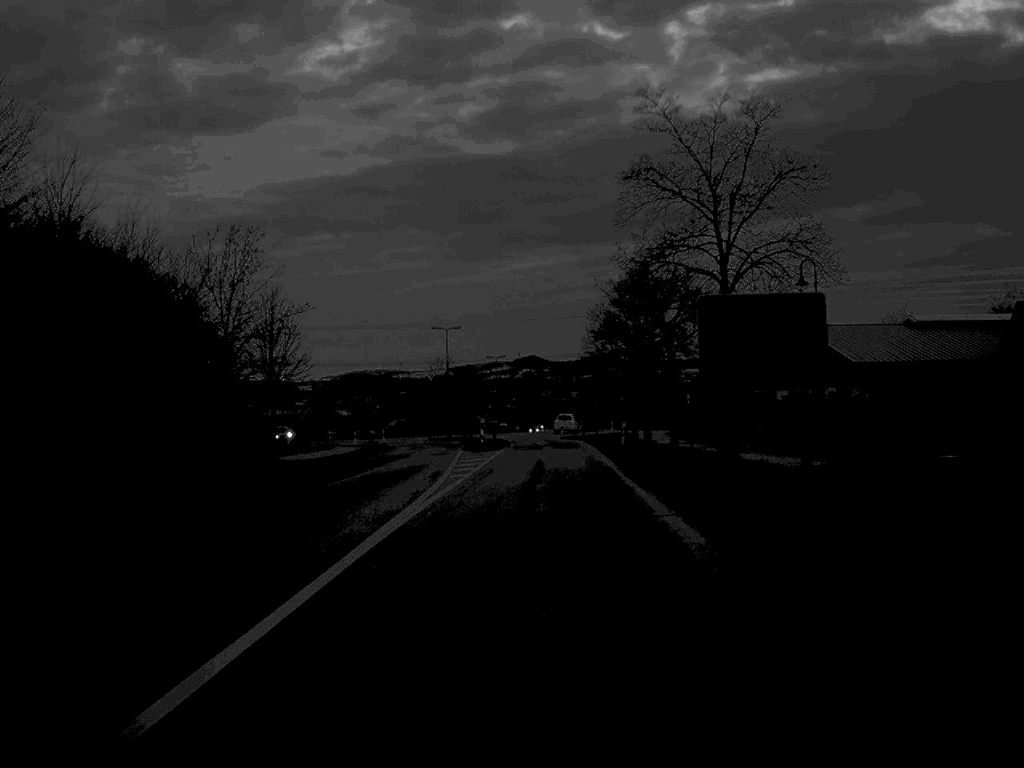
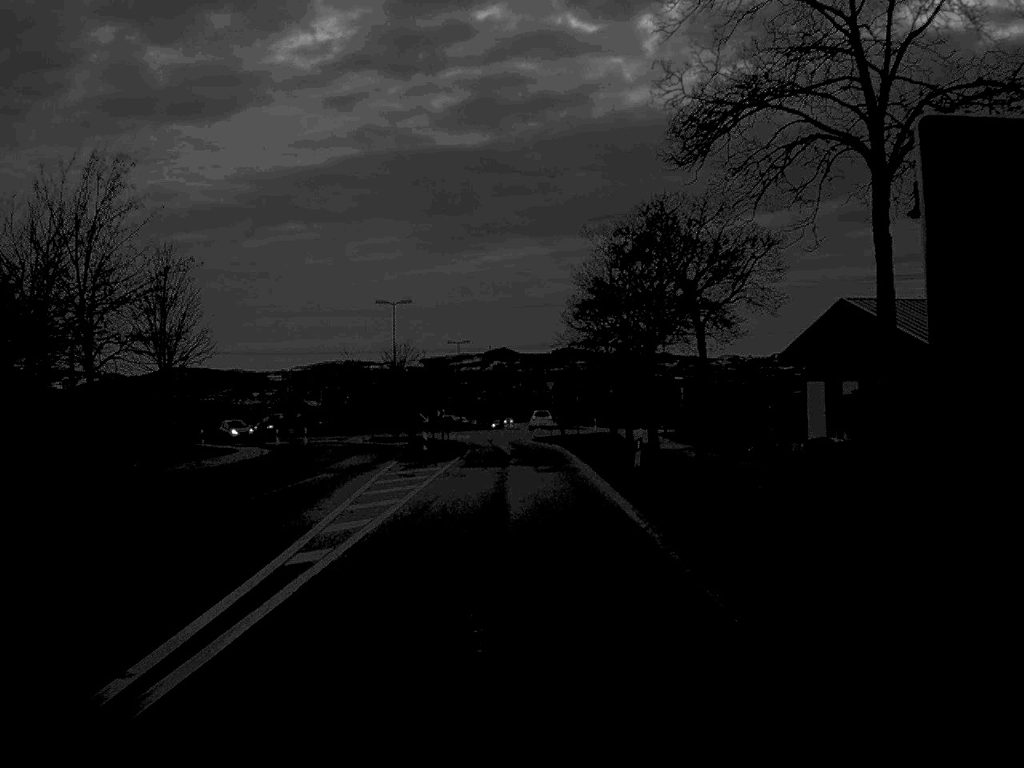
(+0.3, +16.8) m; +1°
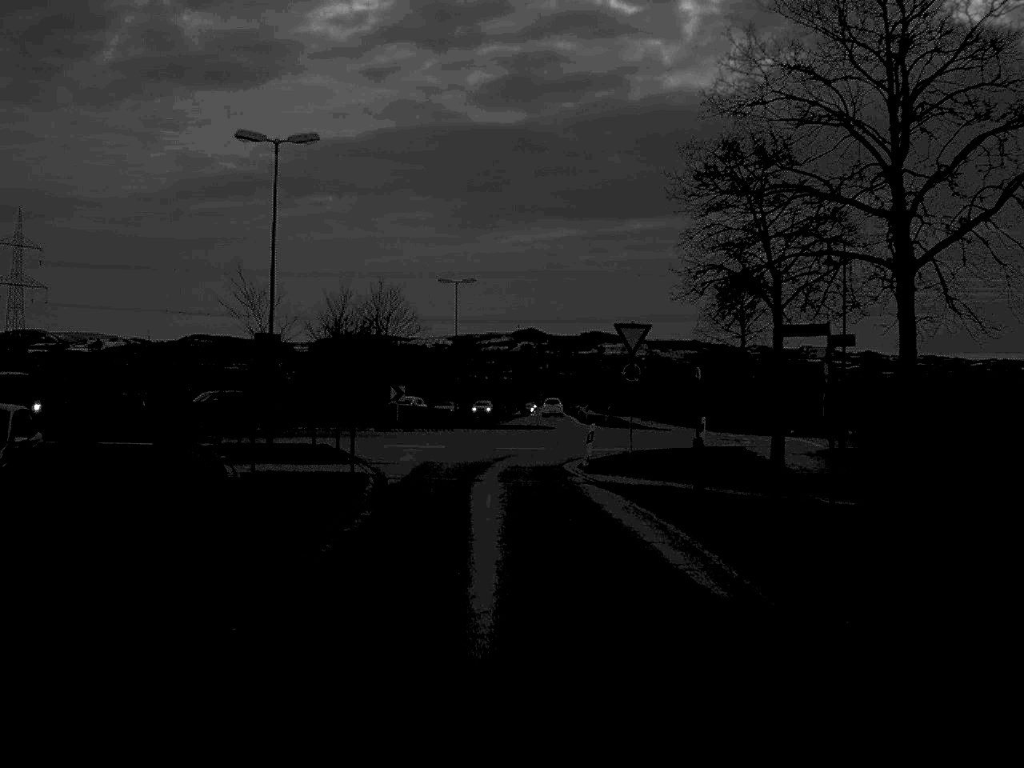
(-0.3, +40.7) m; -1°
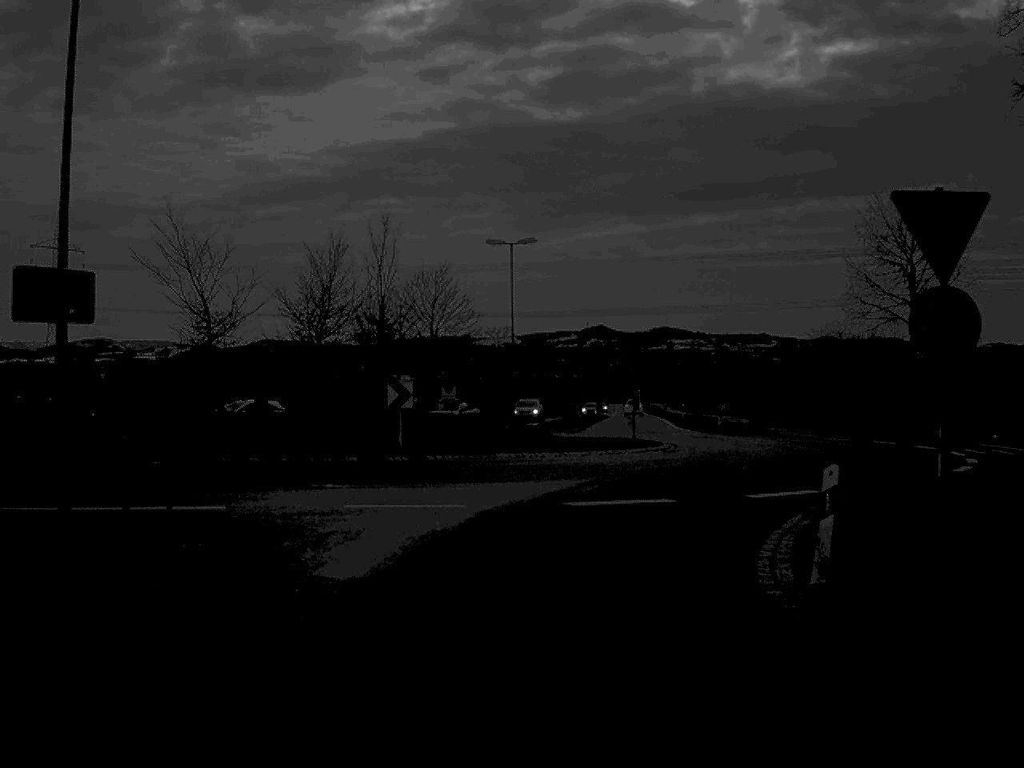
(-0.4, +17.9) m; -3°
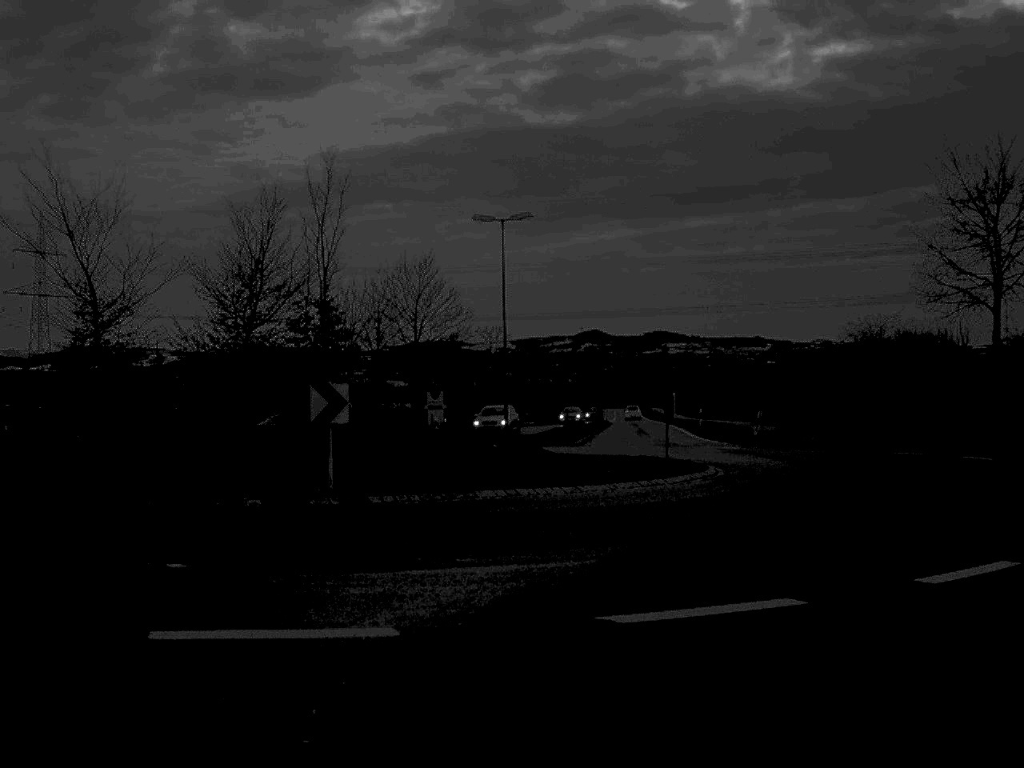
(0.0, +8.5) m; 0°
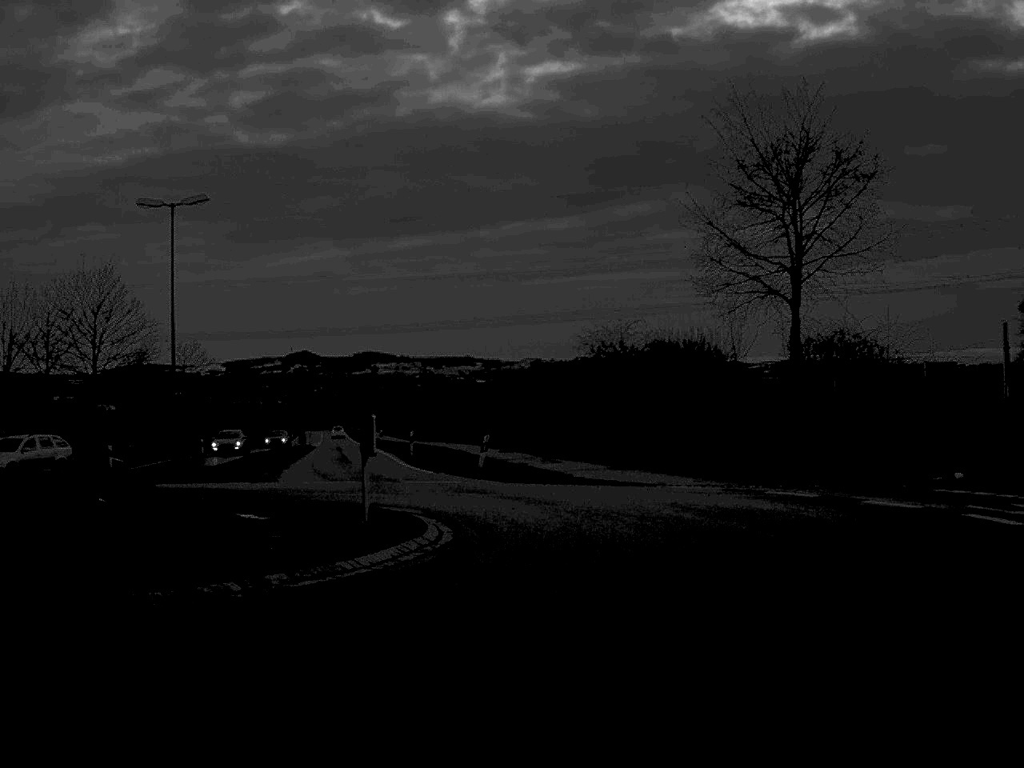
(+0.6, +7.9) m; +13°
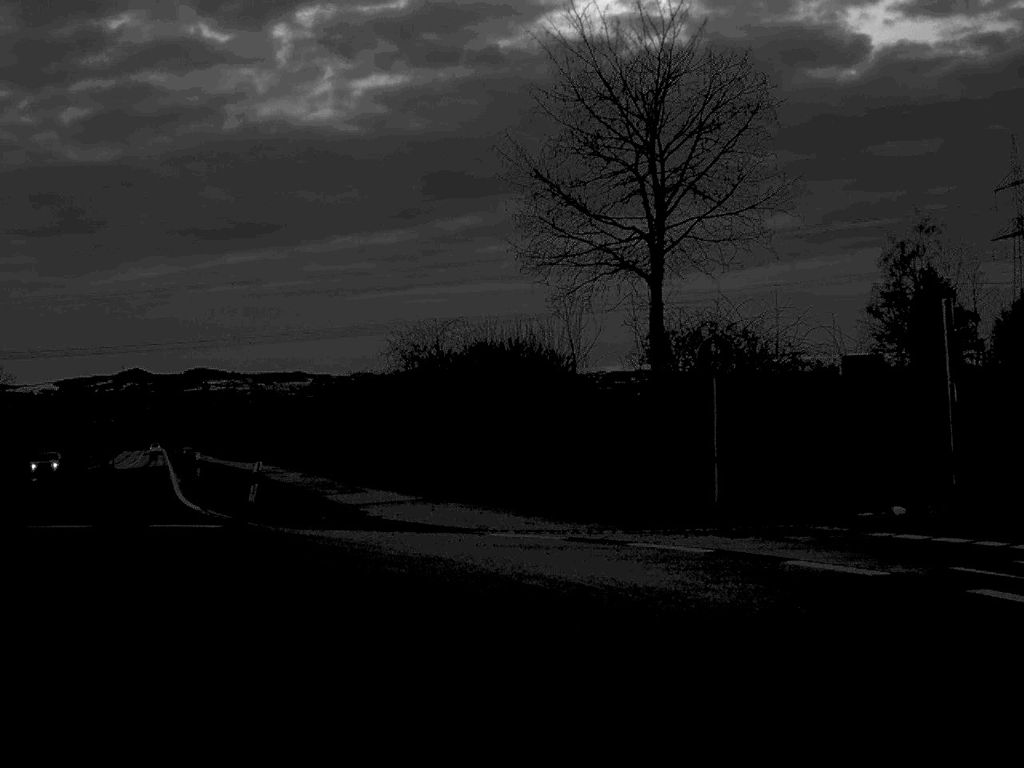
(+0.7, +7.1) m; +7°
